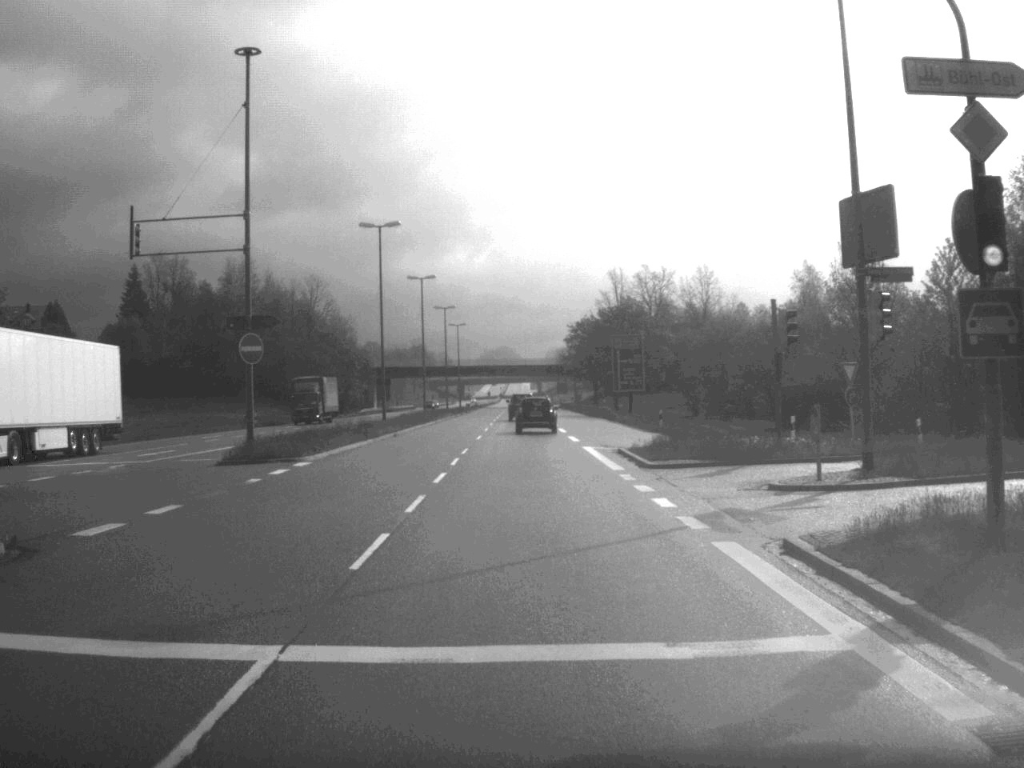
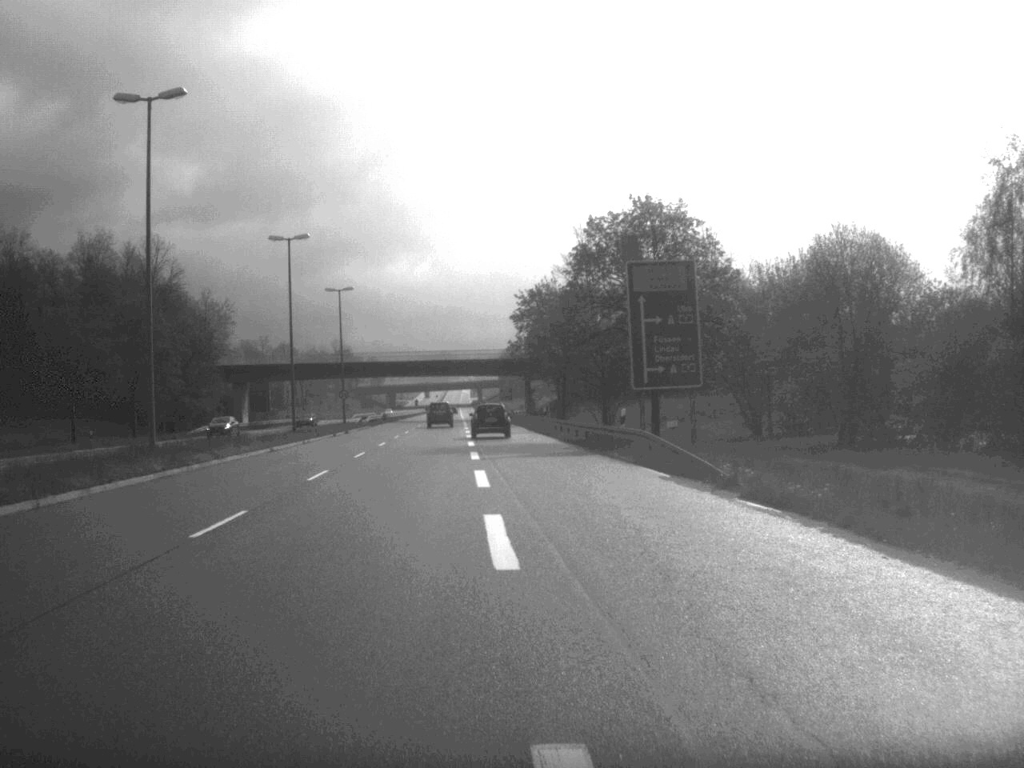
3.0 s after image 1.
(+1.2, +57.7) m; +2°
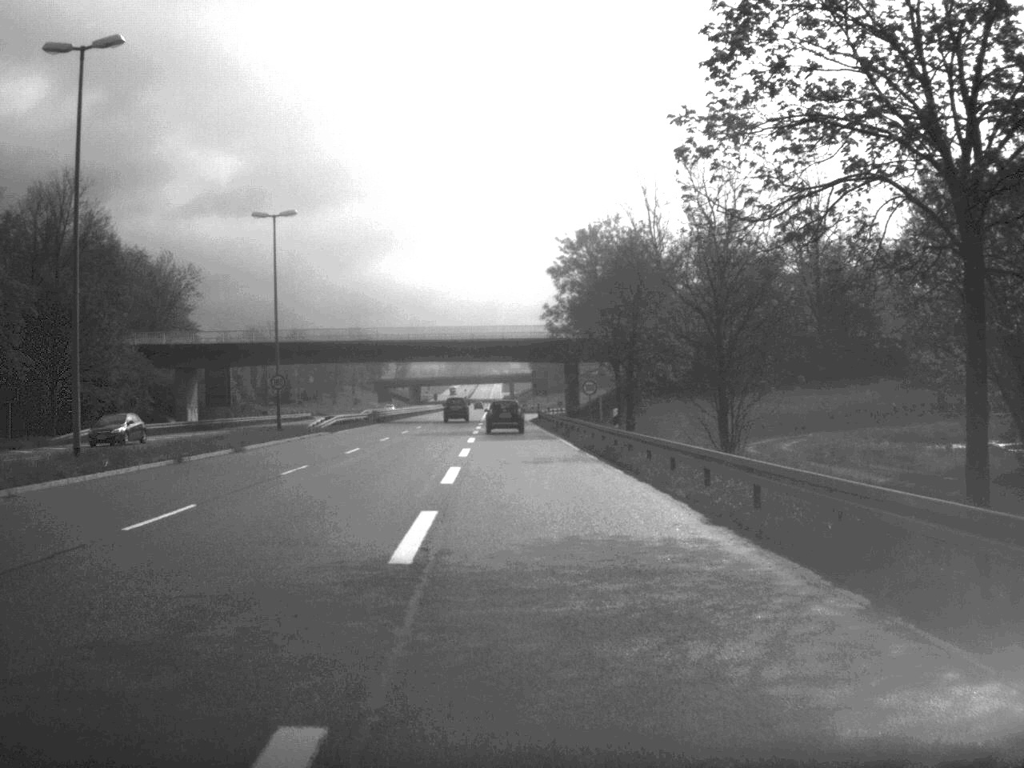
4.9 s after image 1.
(-0.5, +35.5) m; -2°
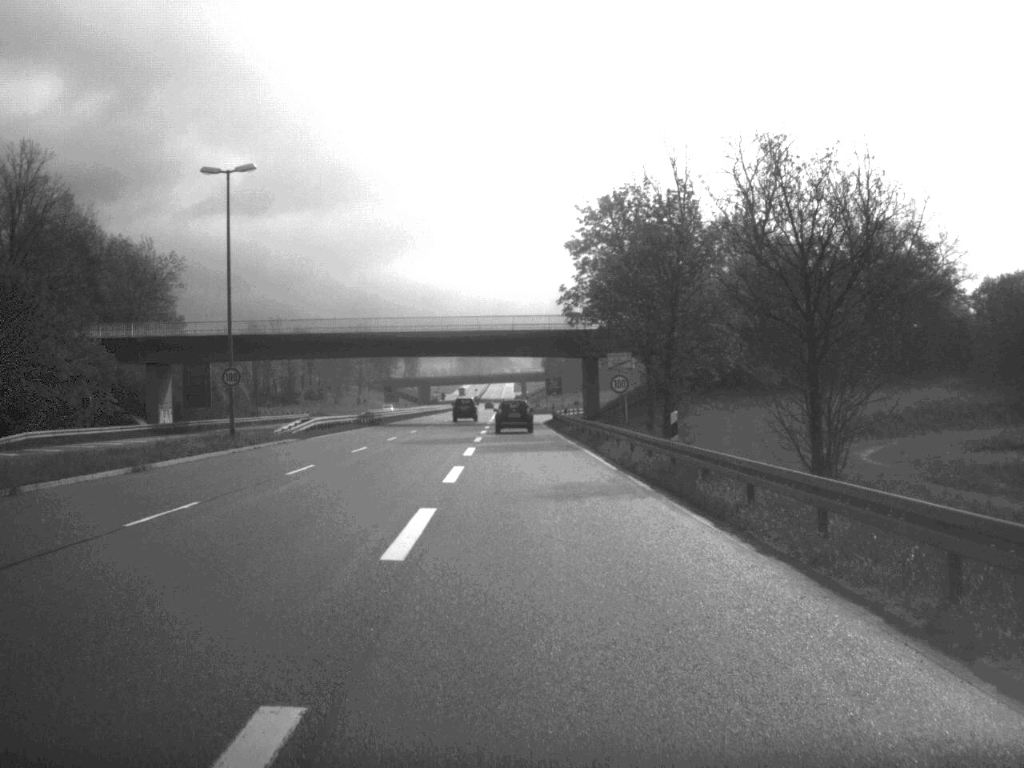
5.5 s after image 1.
(-0.1, +11.6) m; -1°
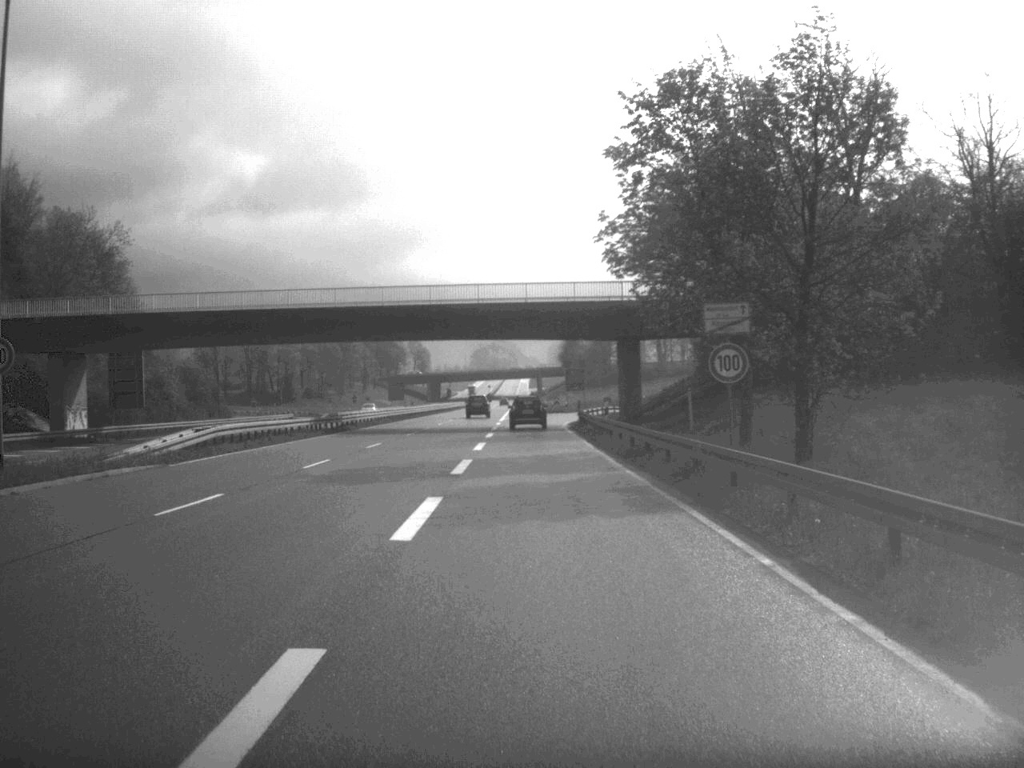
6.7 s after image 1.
(-0.1, +22.5) m; -1°
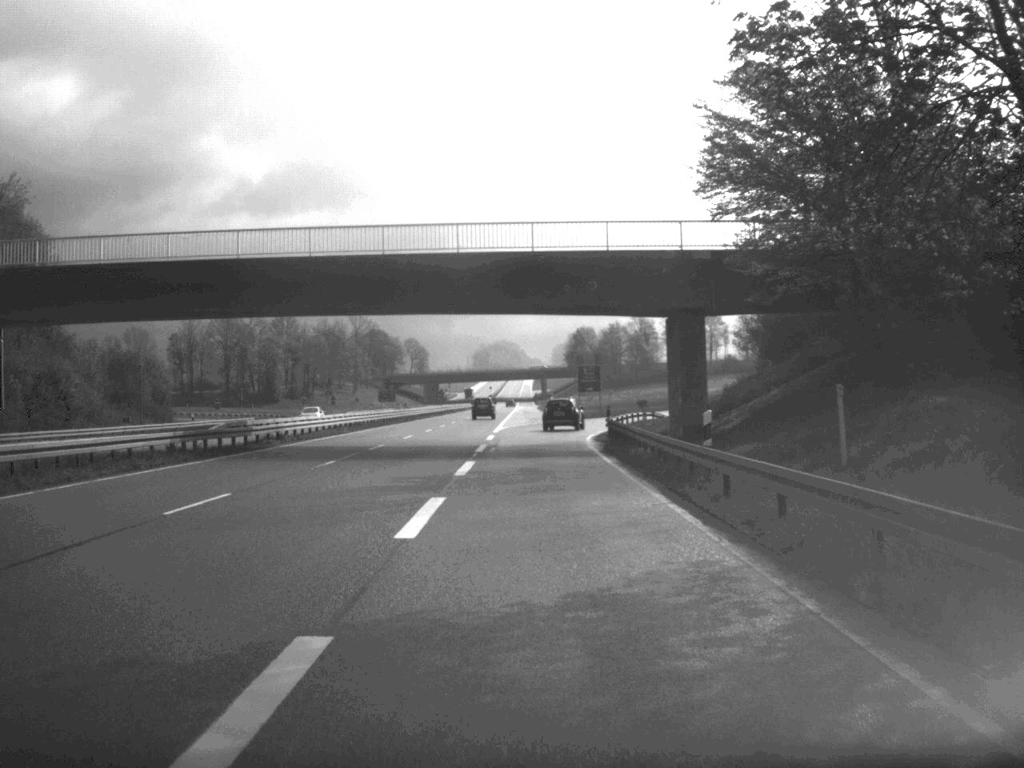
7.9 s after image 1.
(-0.1, +23.4) m; 0°
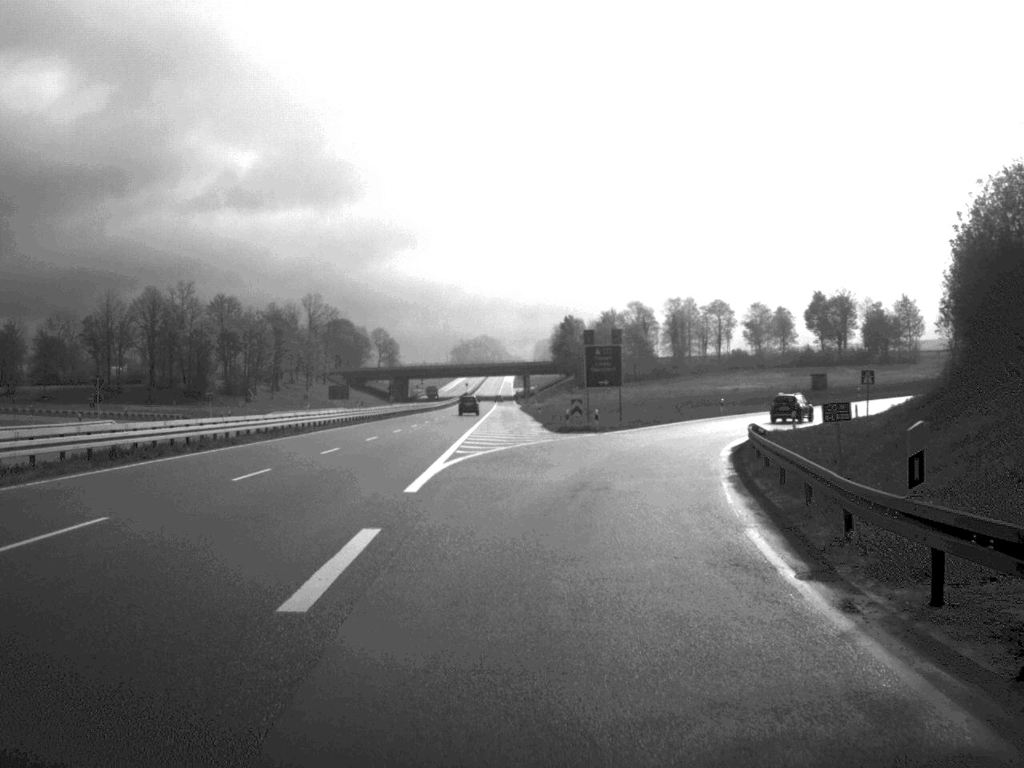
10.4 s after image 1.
(0.0, +40.7) m; +1°
